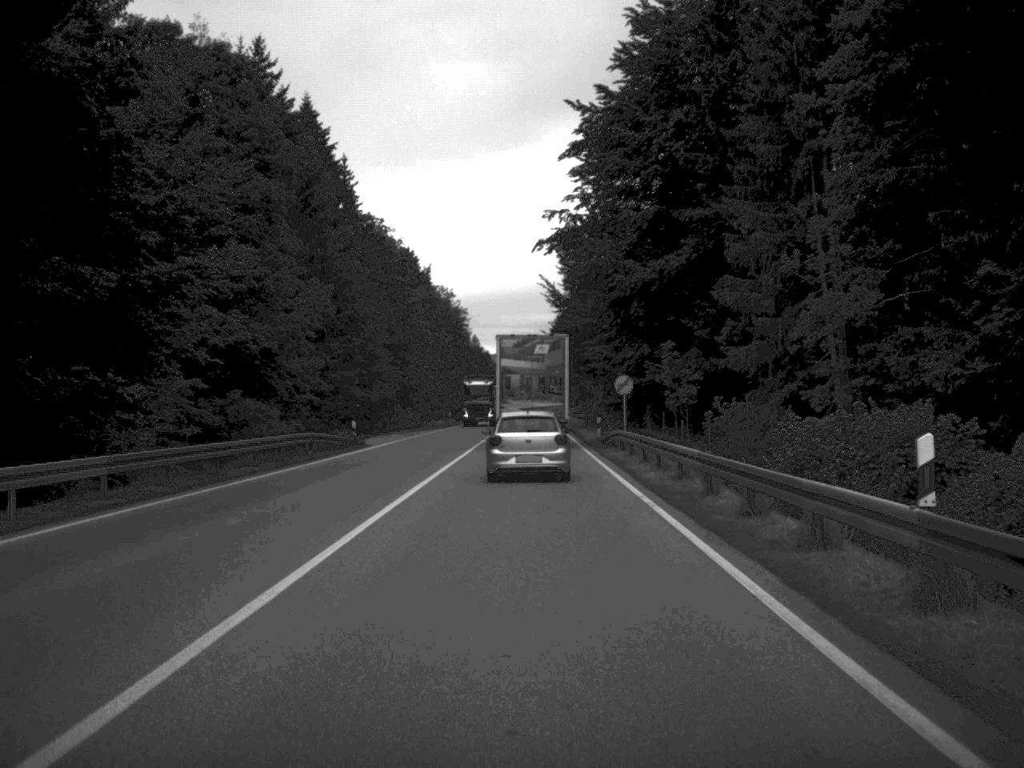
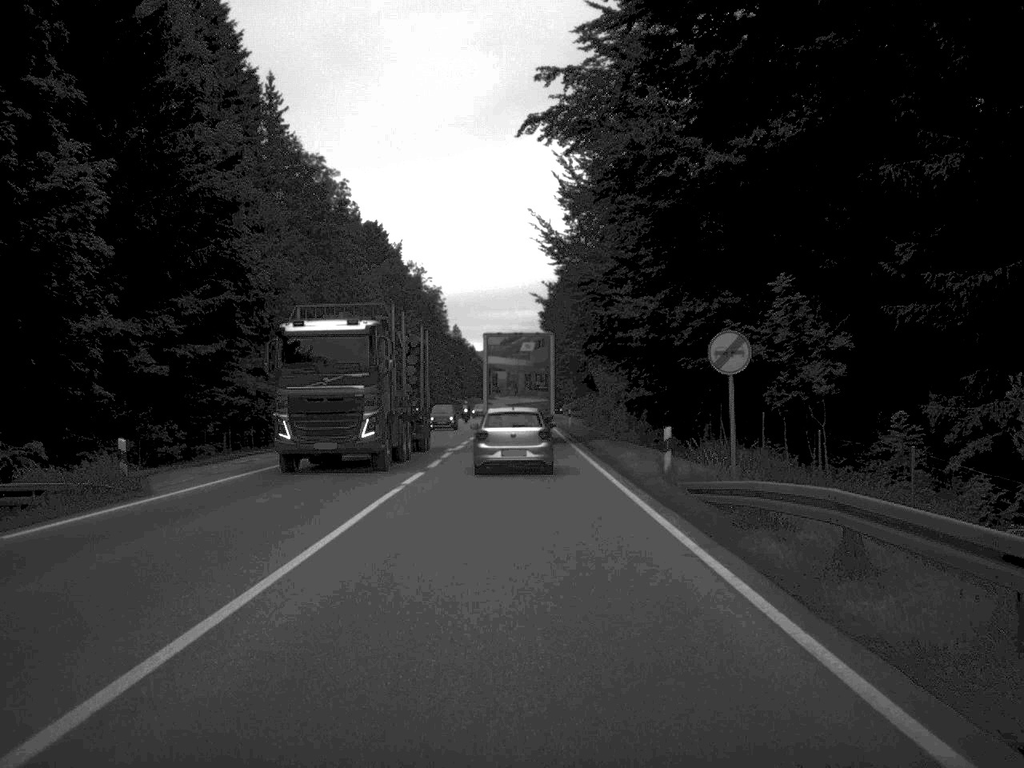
(+0.1, +29.5) m; 0°
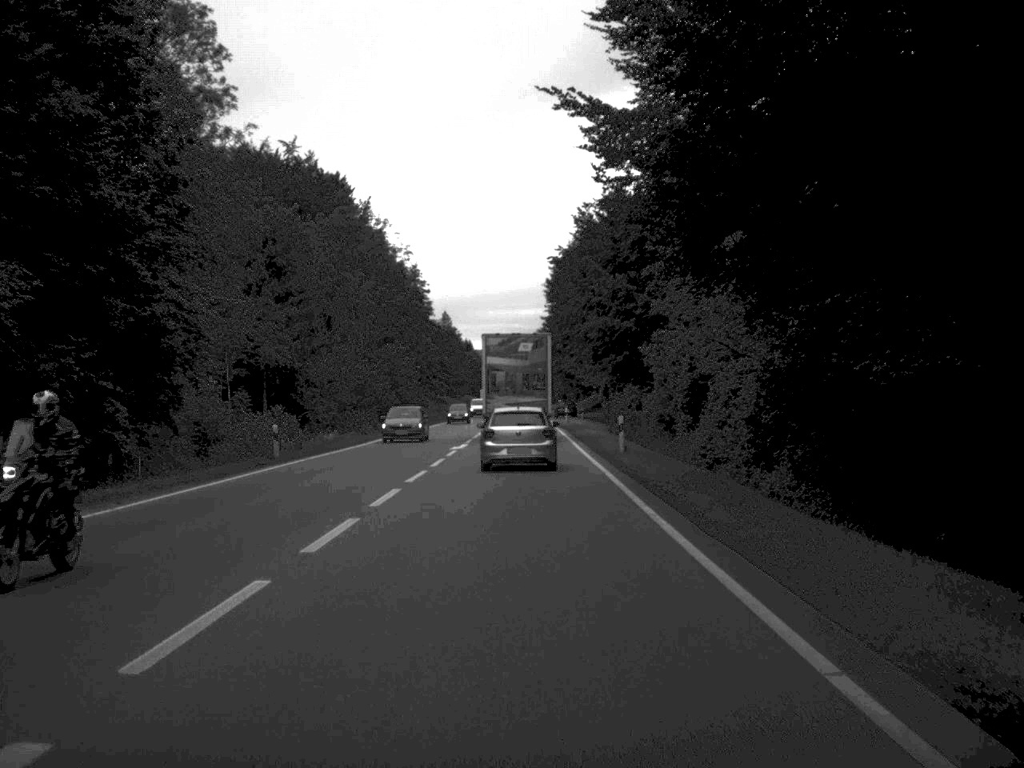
(-0.1, +40.3) m; 0°
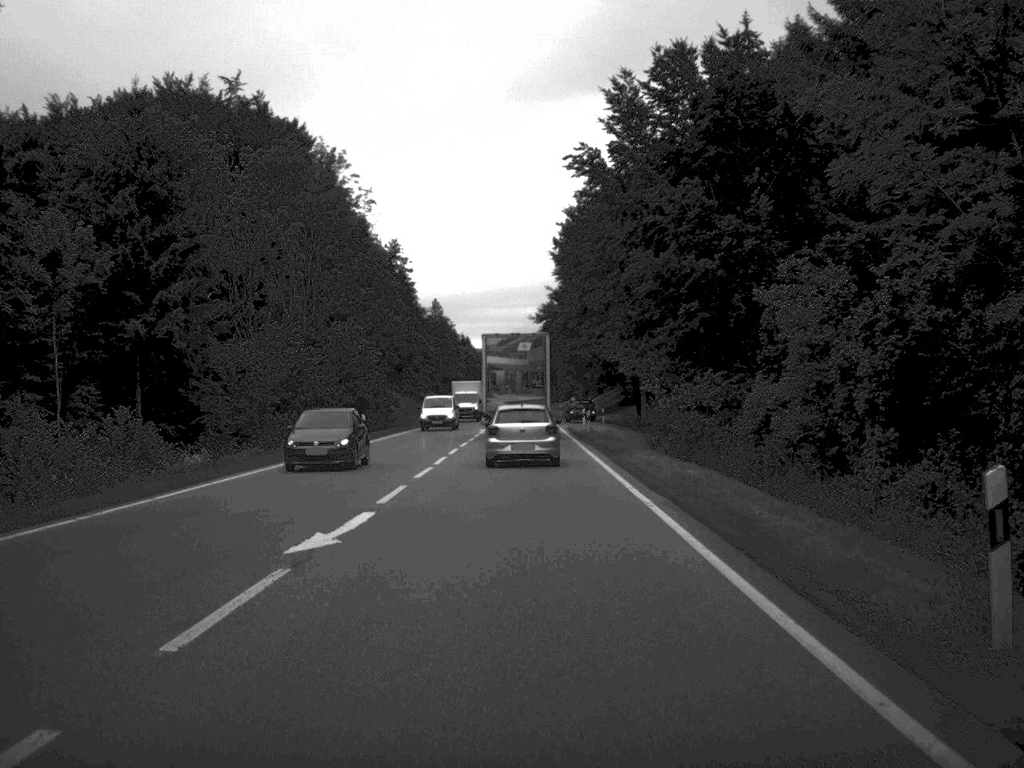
(-0.1, +29.0) m; 0°
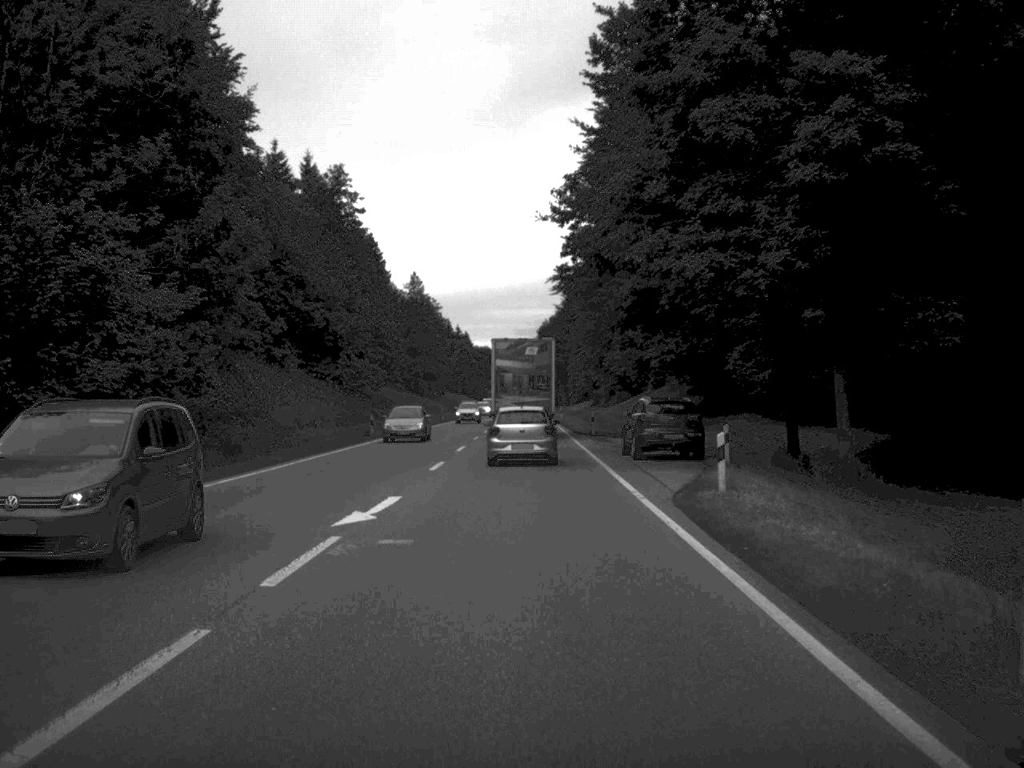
(0.0, +49.8) m; 0°
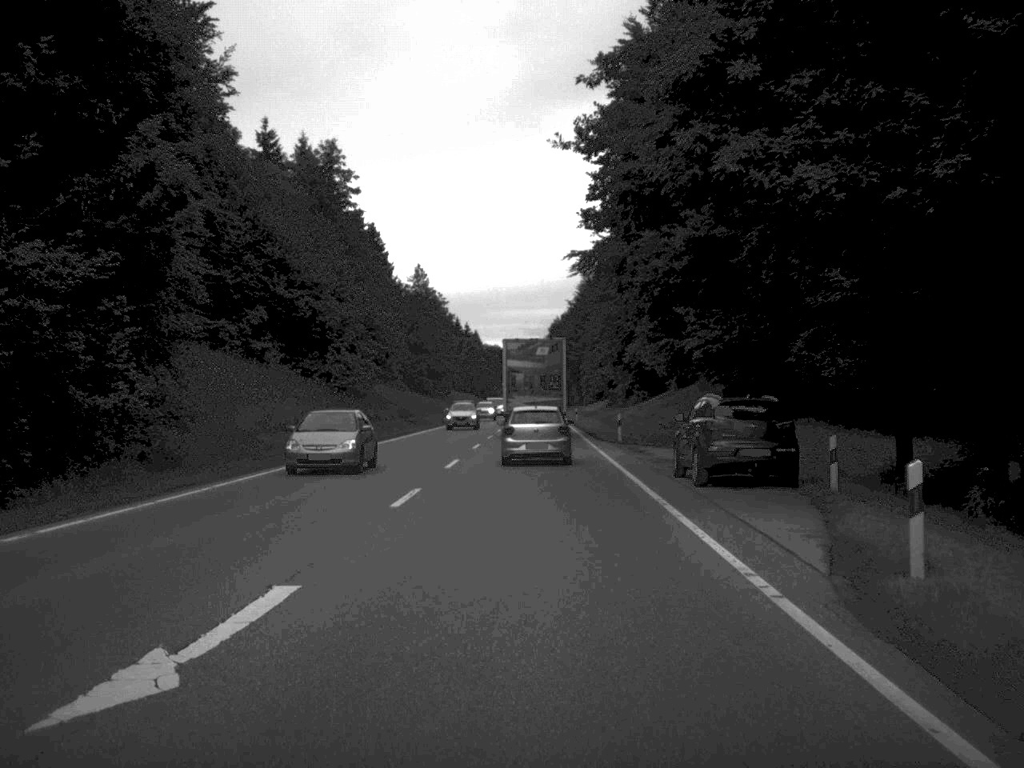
(0.0, +10.2) m; -1°
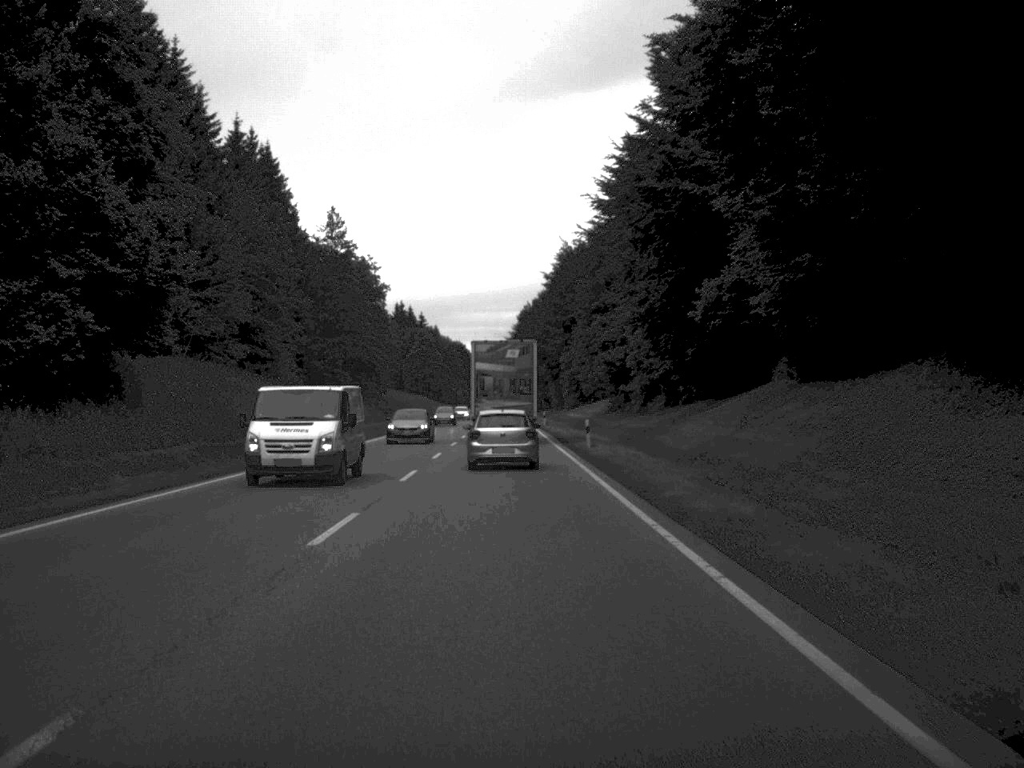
(+0.5, +51.9) m; +1°
